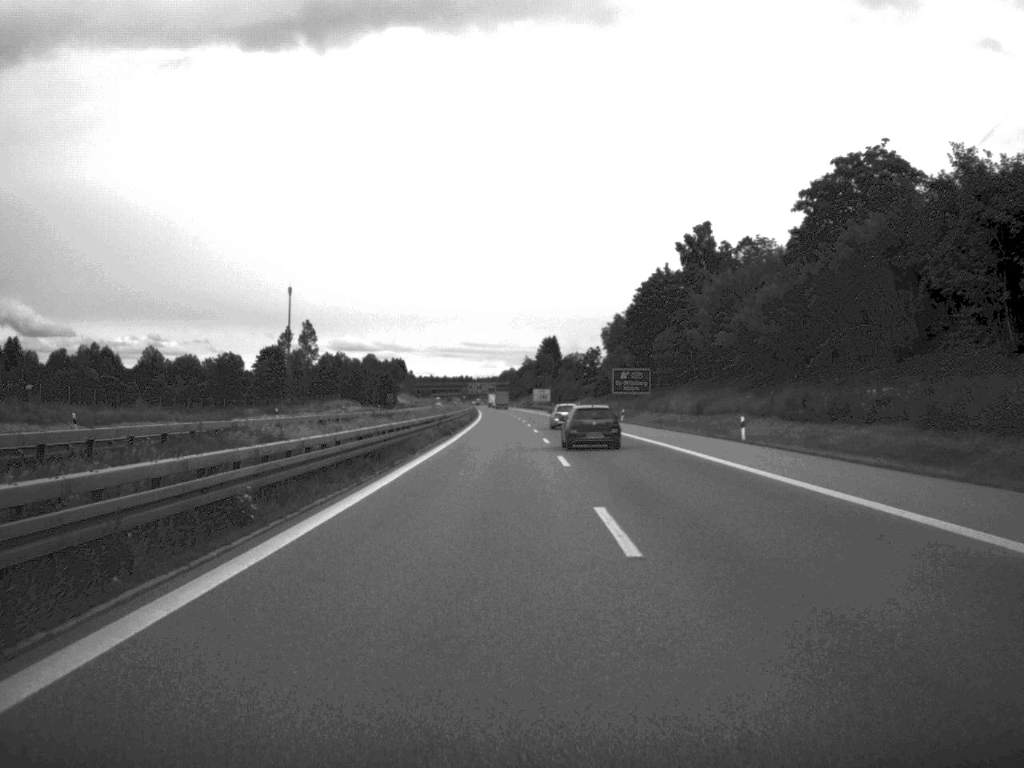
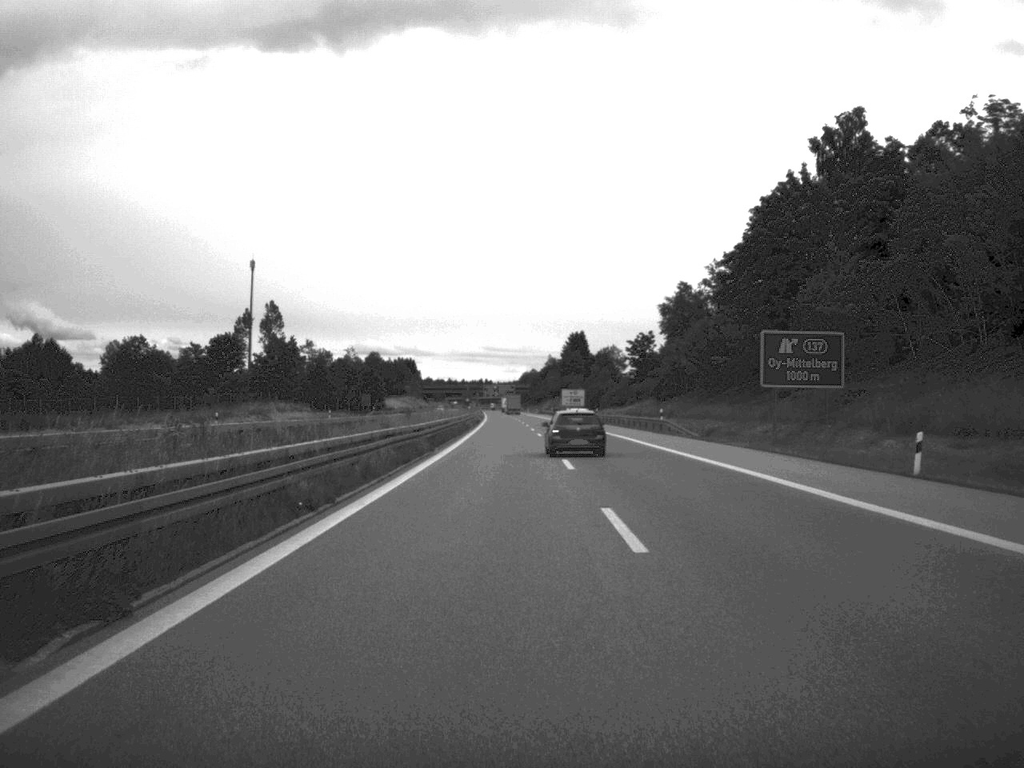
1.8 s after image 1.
(-0.7, +69.6) m; -1°
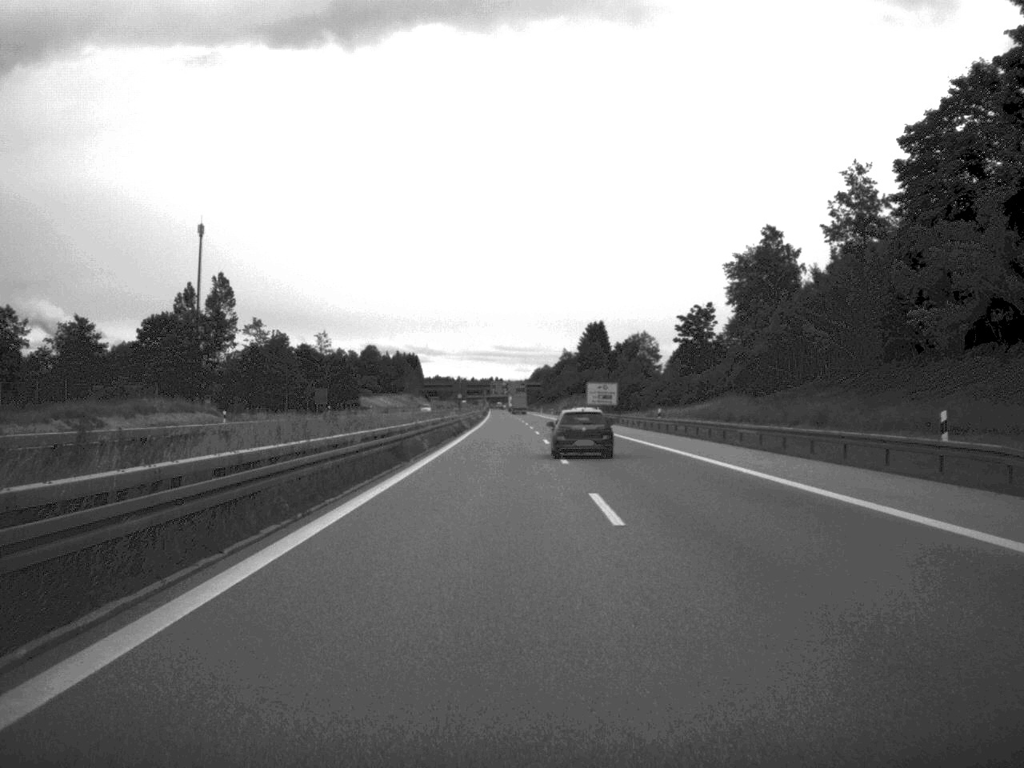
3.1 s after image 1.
(-0.3, +50.5) m; -1°
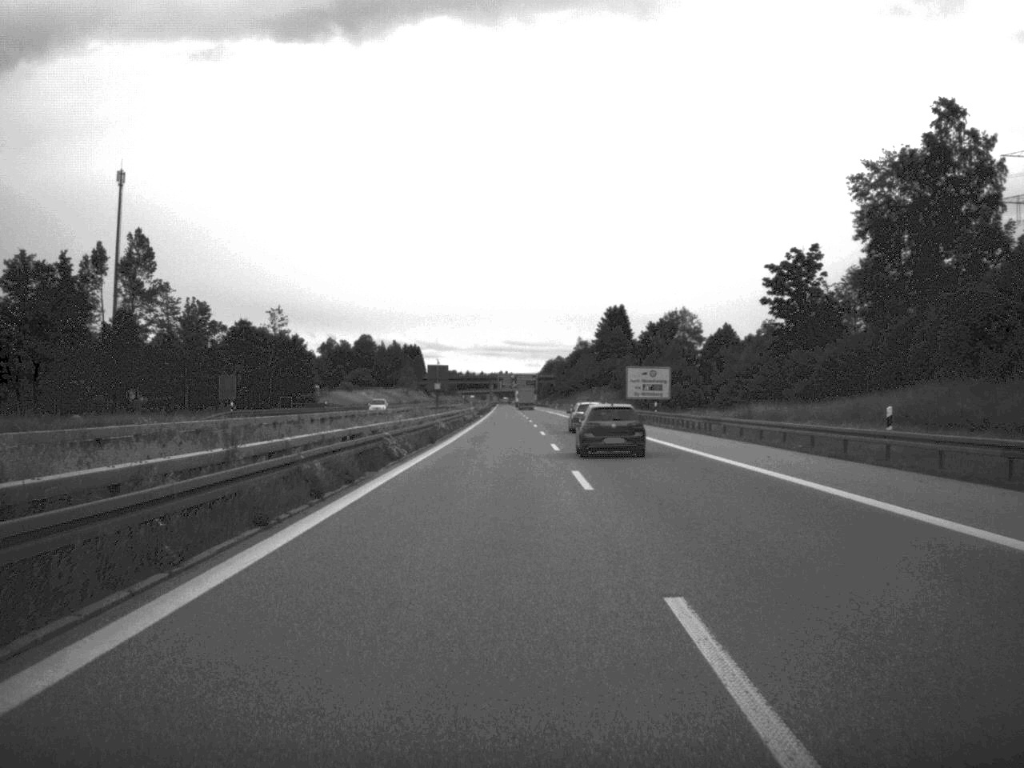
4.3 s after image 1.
(-0.2, +47.4) m; -1°
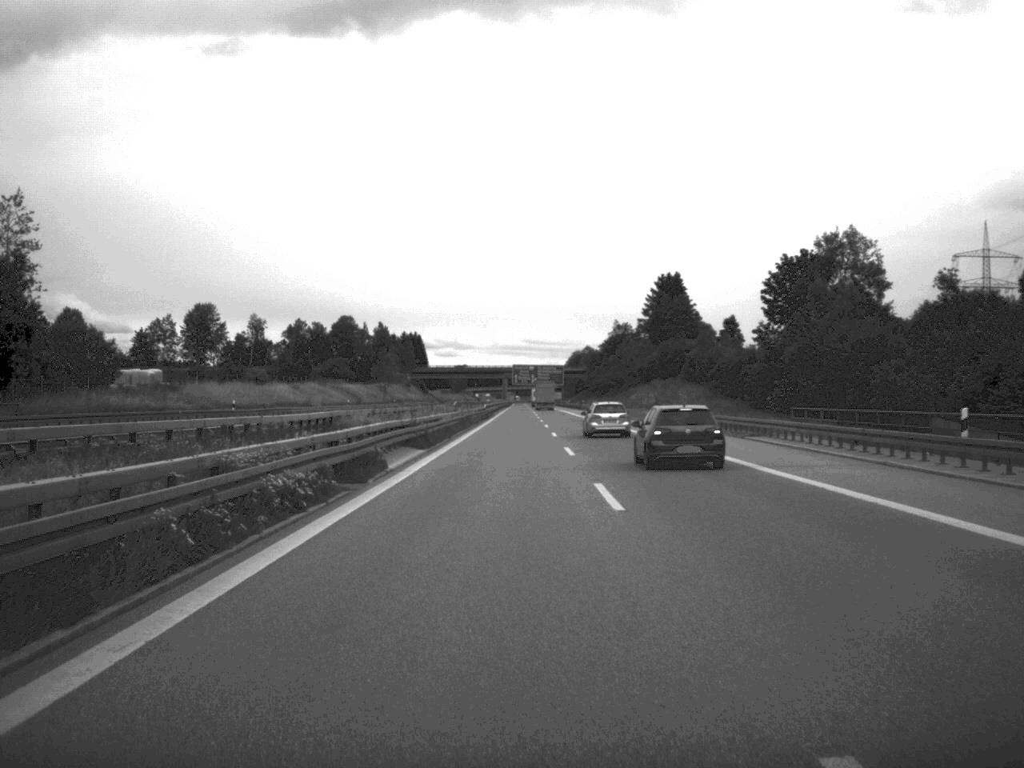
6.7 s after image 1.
(-0.9, +93.2) m; -1°
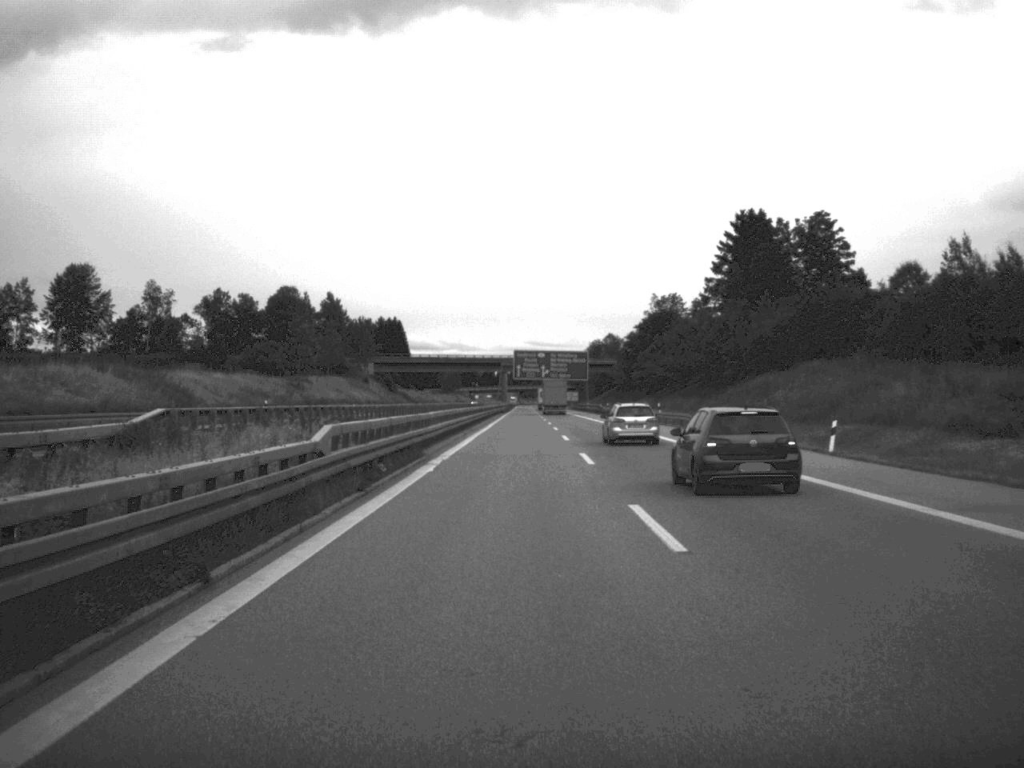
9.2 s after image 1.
(-0.4, +95.0) m; 0°
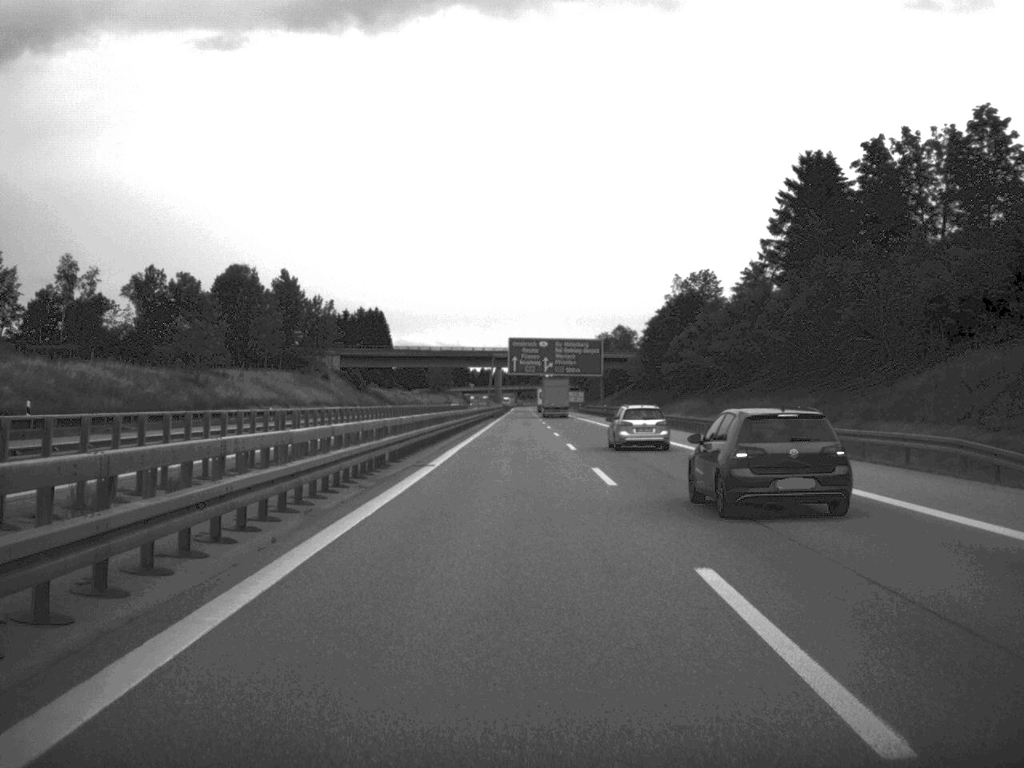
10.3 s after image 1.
(0.0, +43.8) m; 0°
